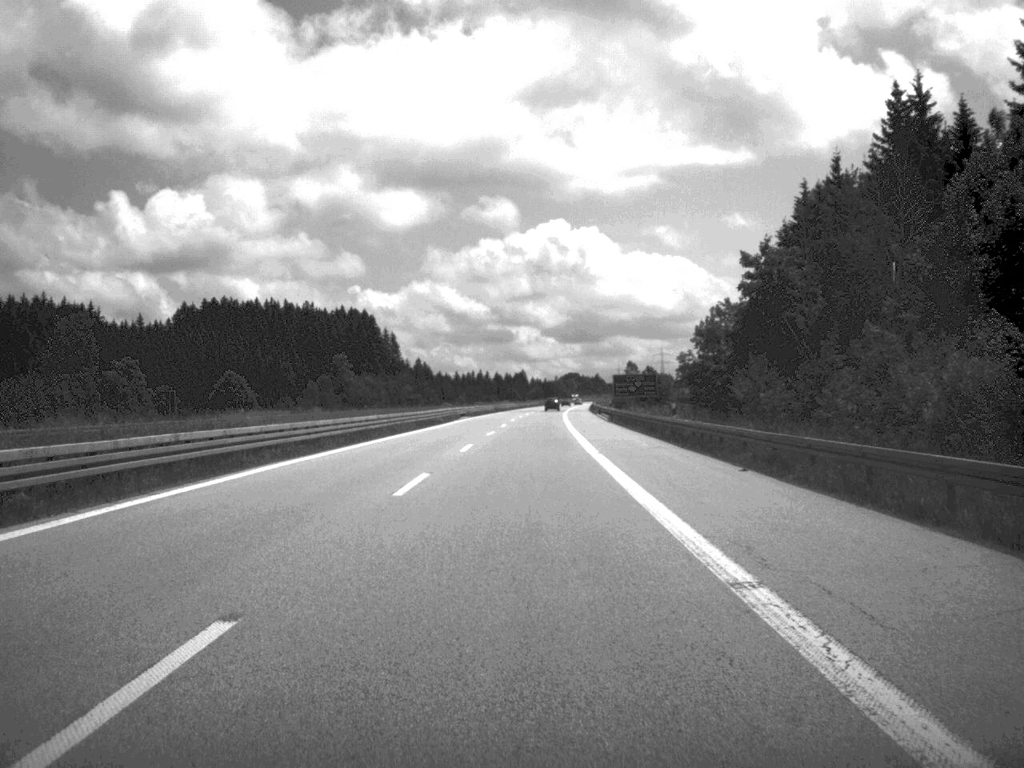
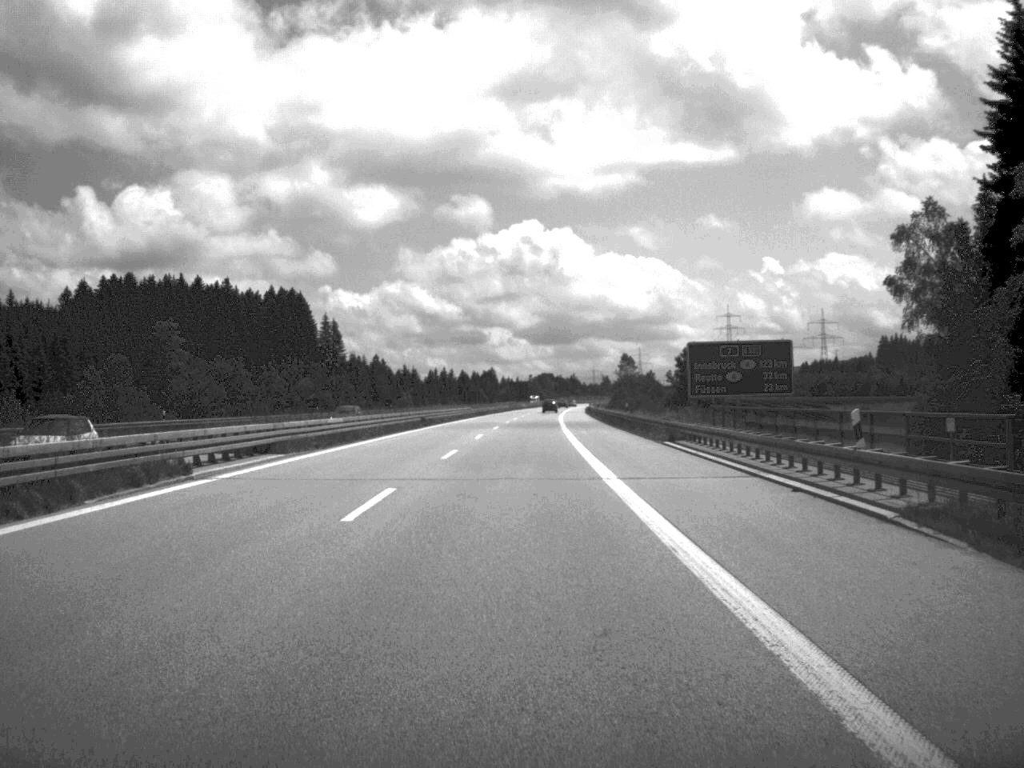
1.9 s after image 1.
(+0.8, +75.3) m; +1°
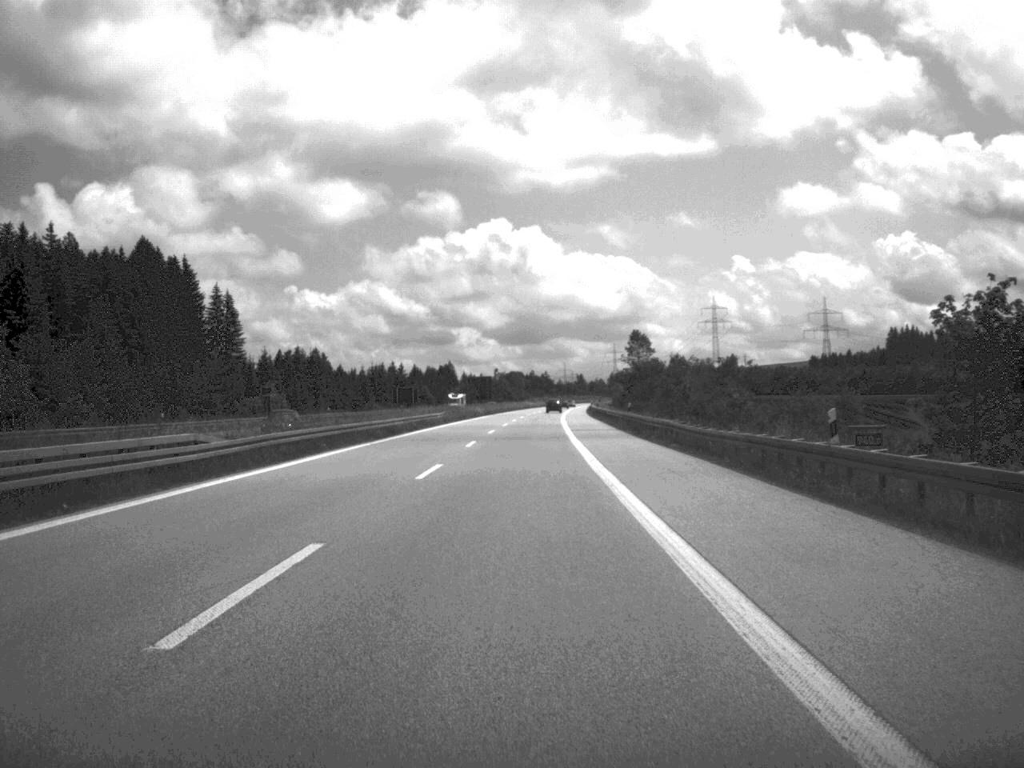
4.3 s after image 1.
(+1.0, +96.9) m; +1°
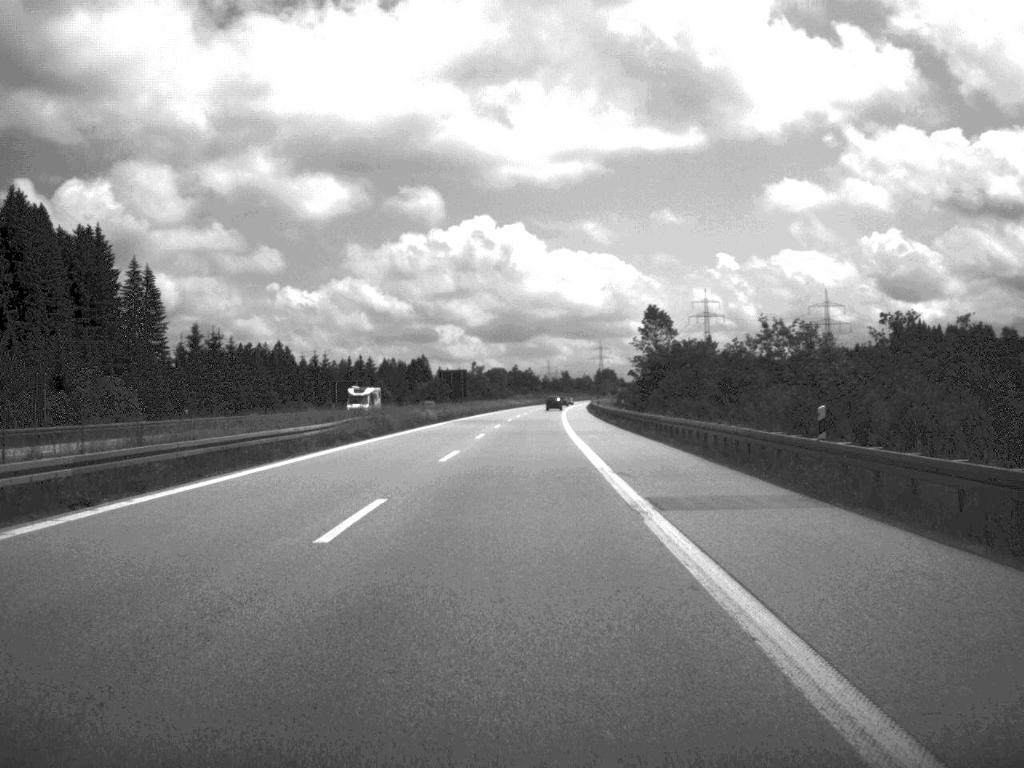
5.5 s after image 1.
(+0.2, +47.1) m; +1°
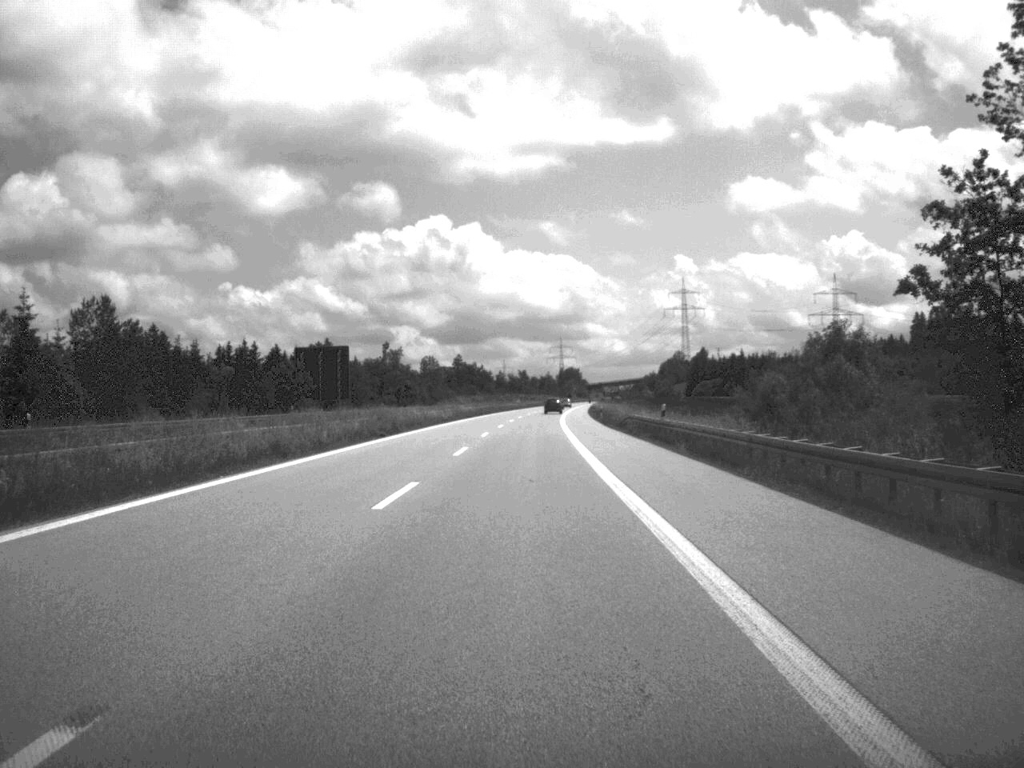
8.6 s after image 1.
(+1.7, +120.0) m; +2°
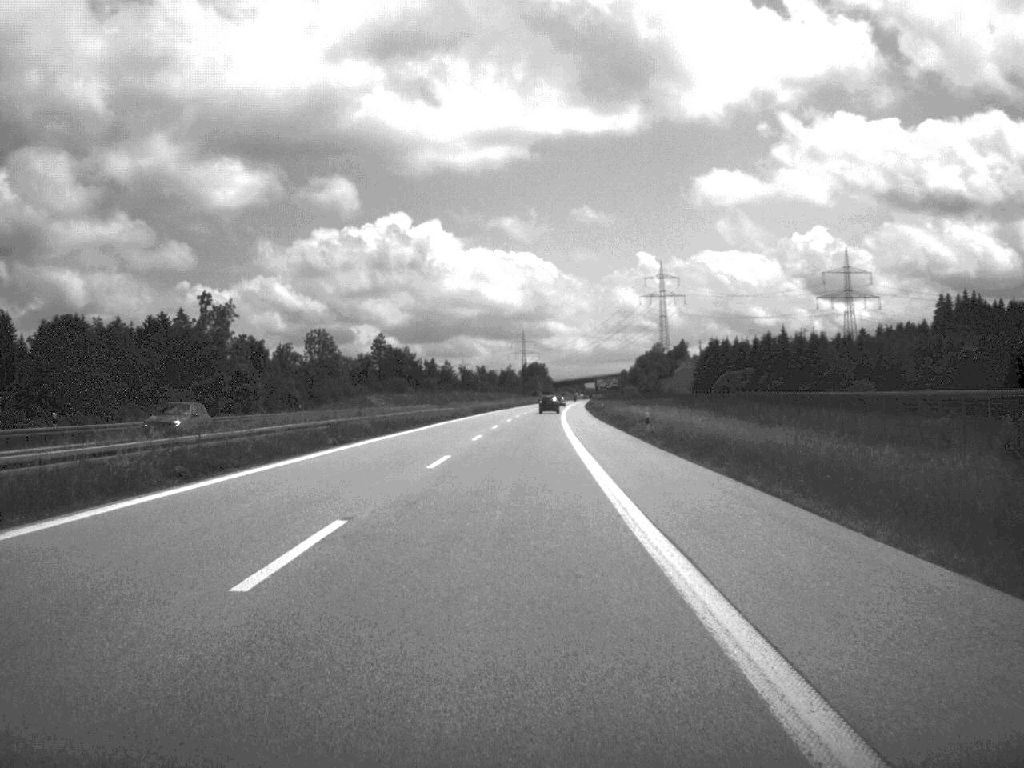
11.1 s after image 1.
(+1.3, +95.8) m; +2°
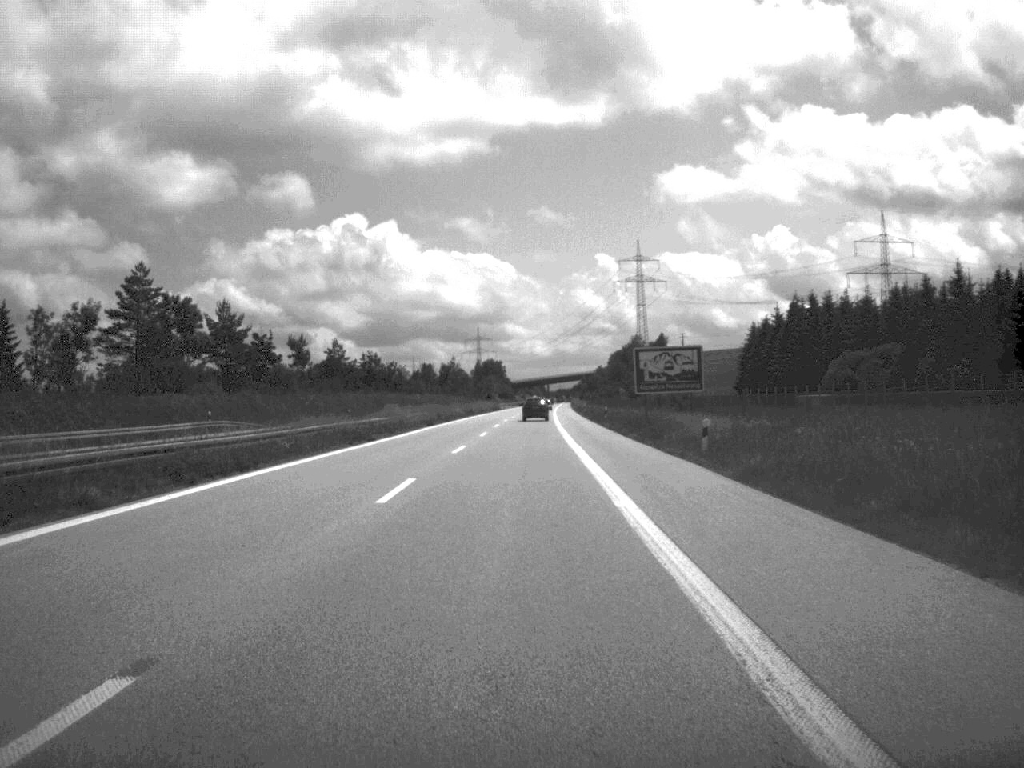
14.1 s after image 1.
(+1.8, +115.0) m; +2°
